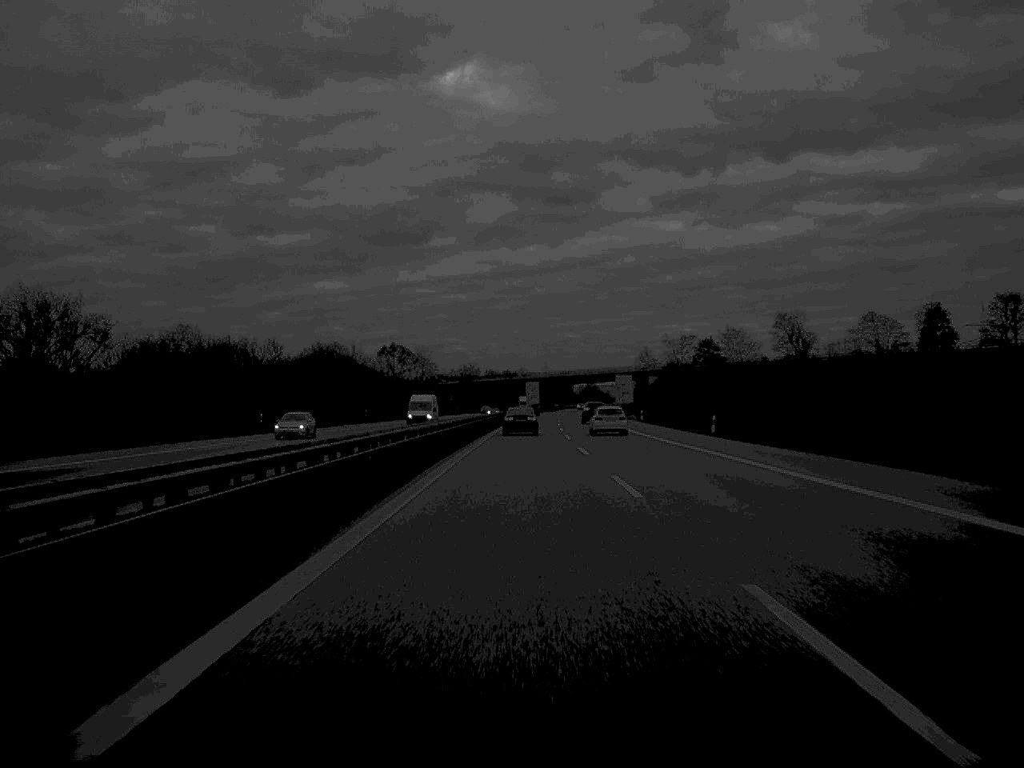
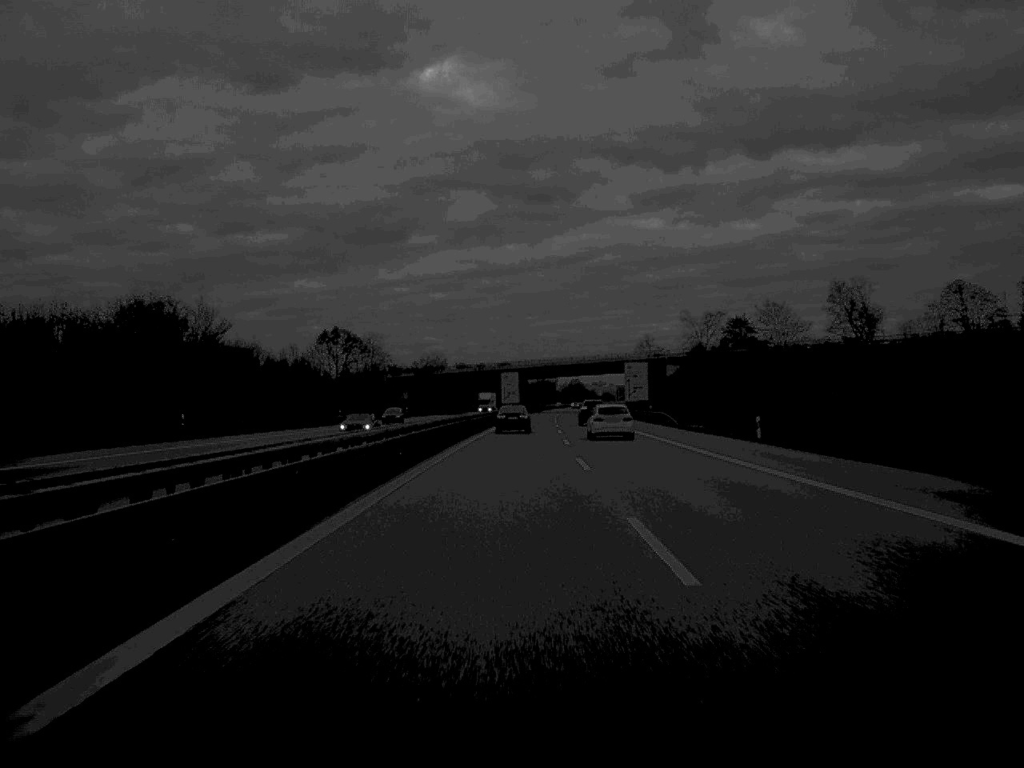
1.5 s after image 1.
(+0.6, +66.2) m; +1°
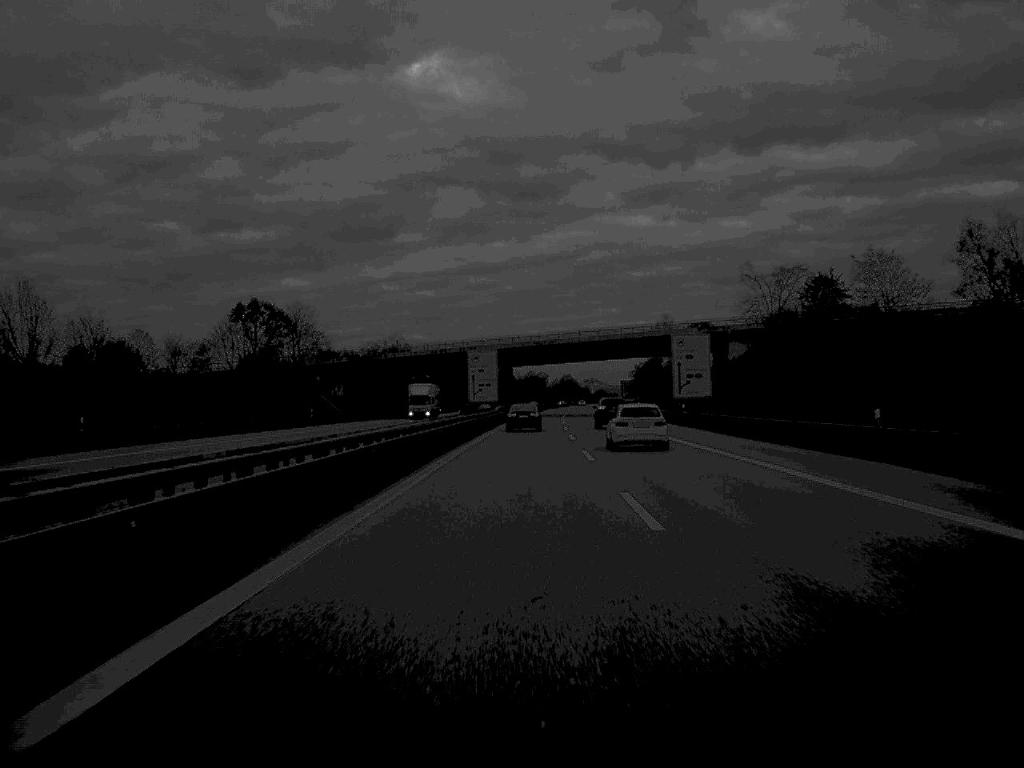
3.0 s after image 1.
(+0.3, +67.9) m; +1°
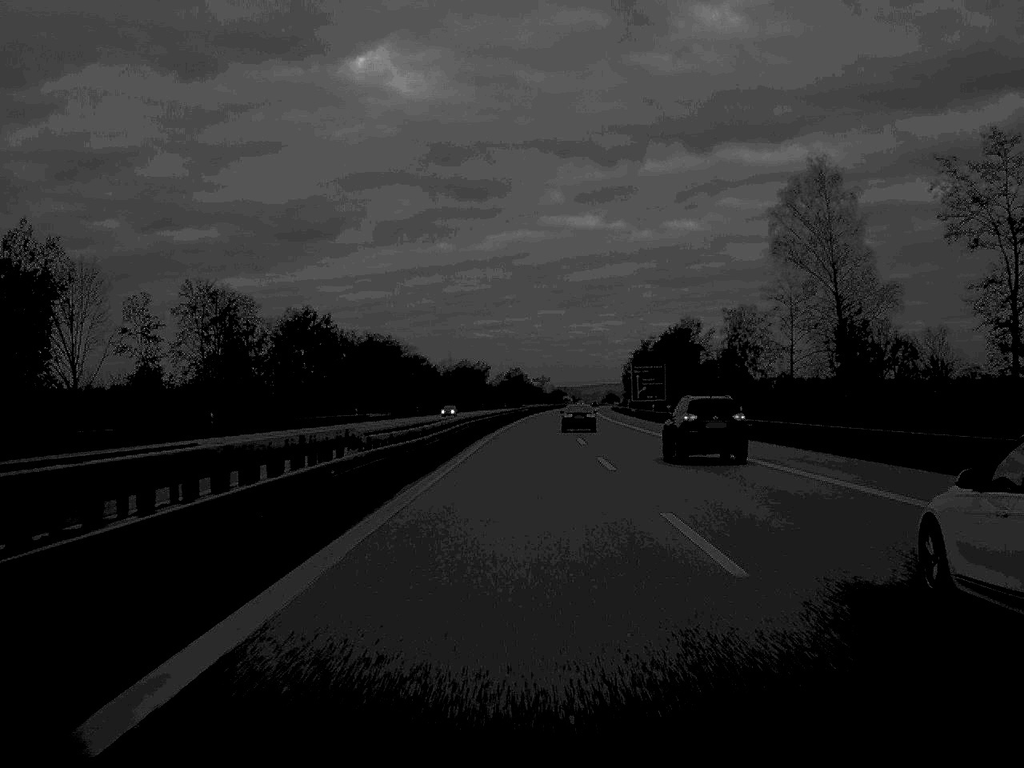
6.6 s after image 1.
(+3.5, +166.2) m; +3°
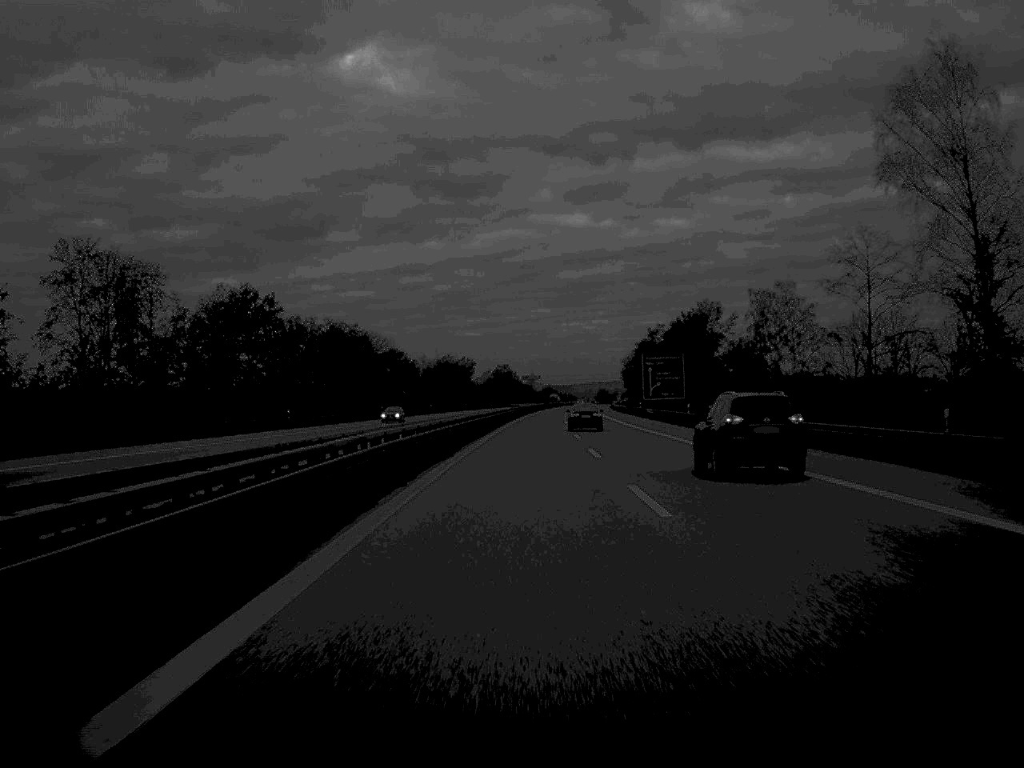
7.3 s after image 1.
(+0.1, +30.3) m; 0°
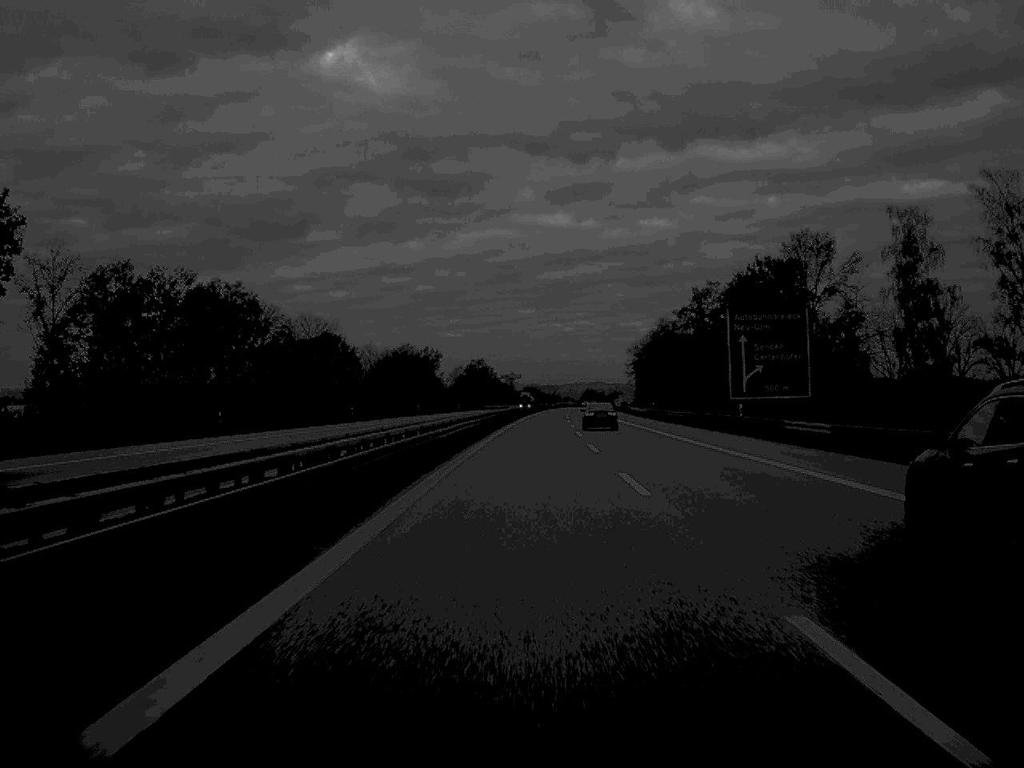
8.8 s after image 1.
(+0.5, +68.1) m; +1°
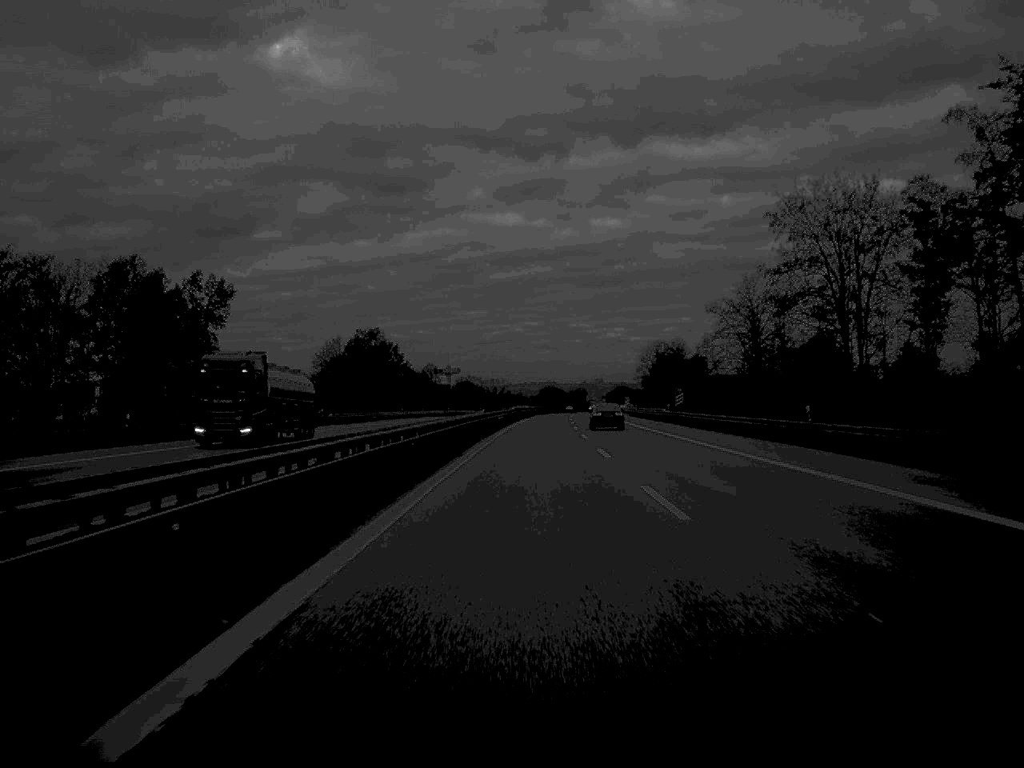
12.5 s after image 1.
(+3.6, +166.3) m; +2°
